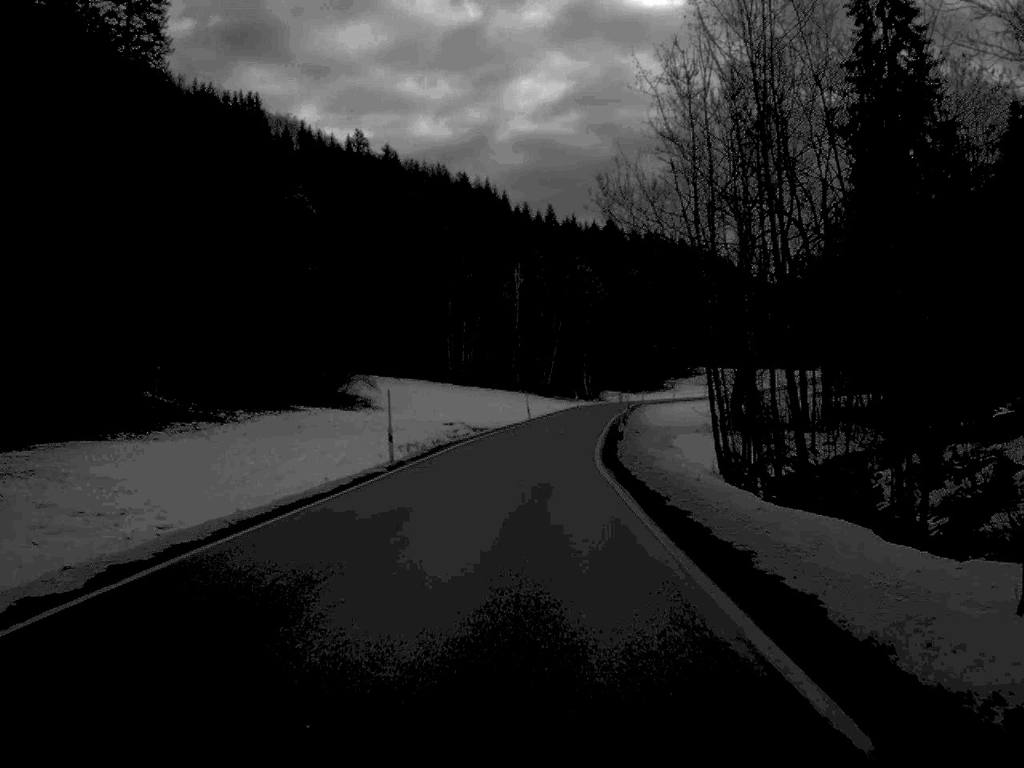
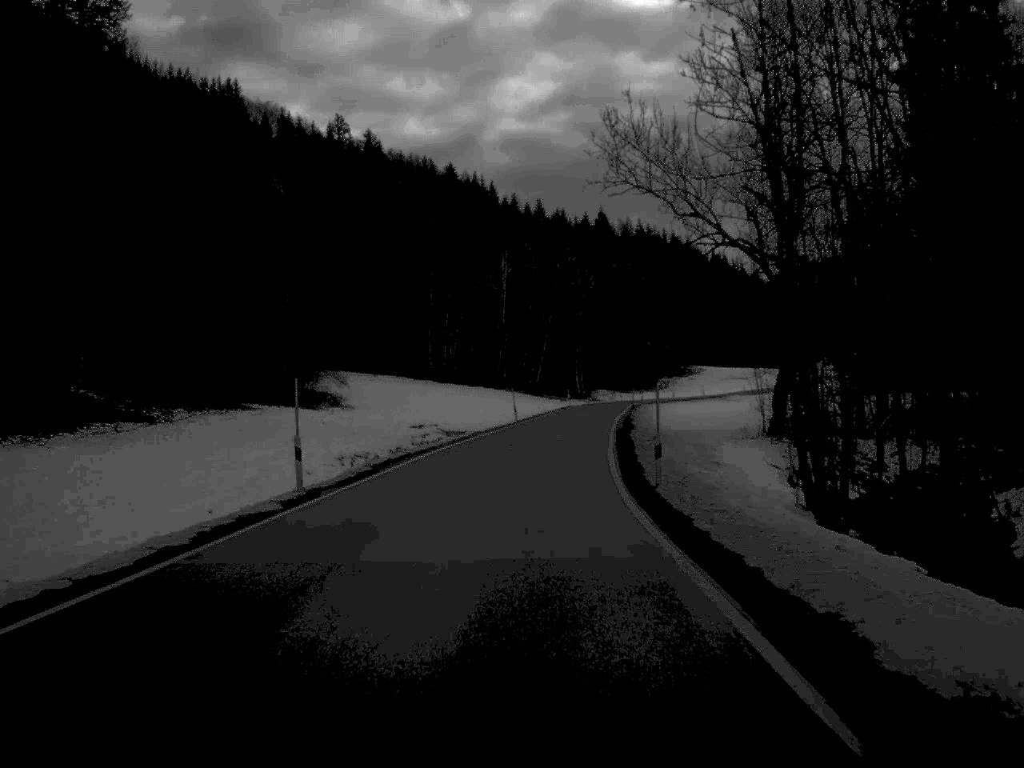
(+0.1, +13.0) m; +1°
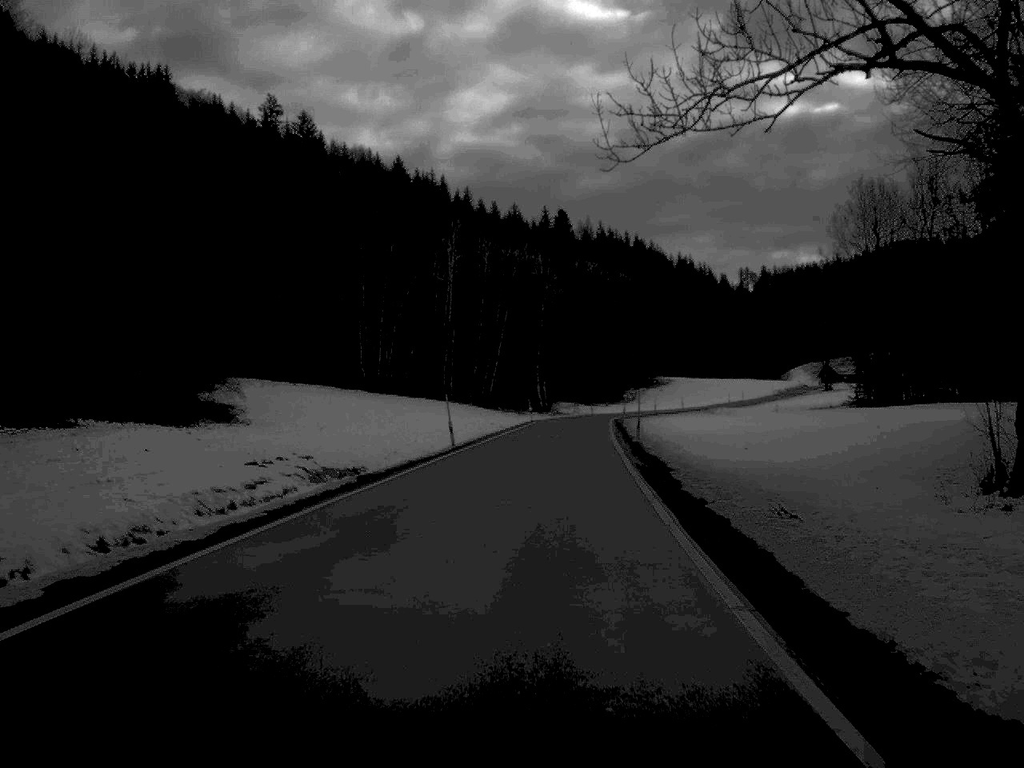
(+0.4, +27.2) m; +2°
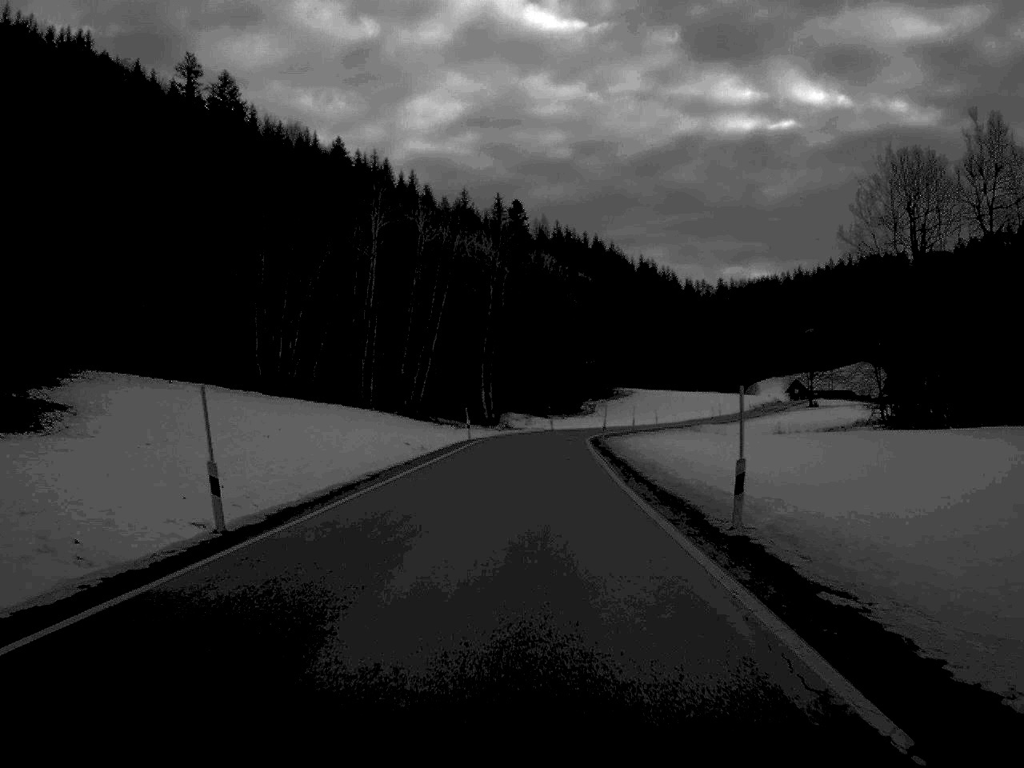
(+0.6, +29.7) m; +2°
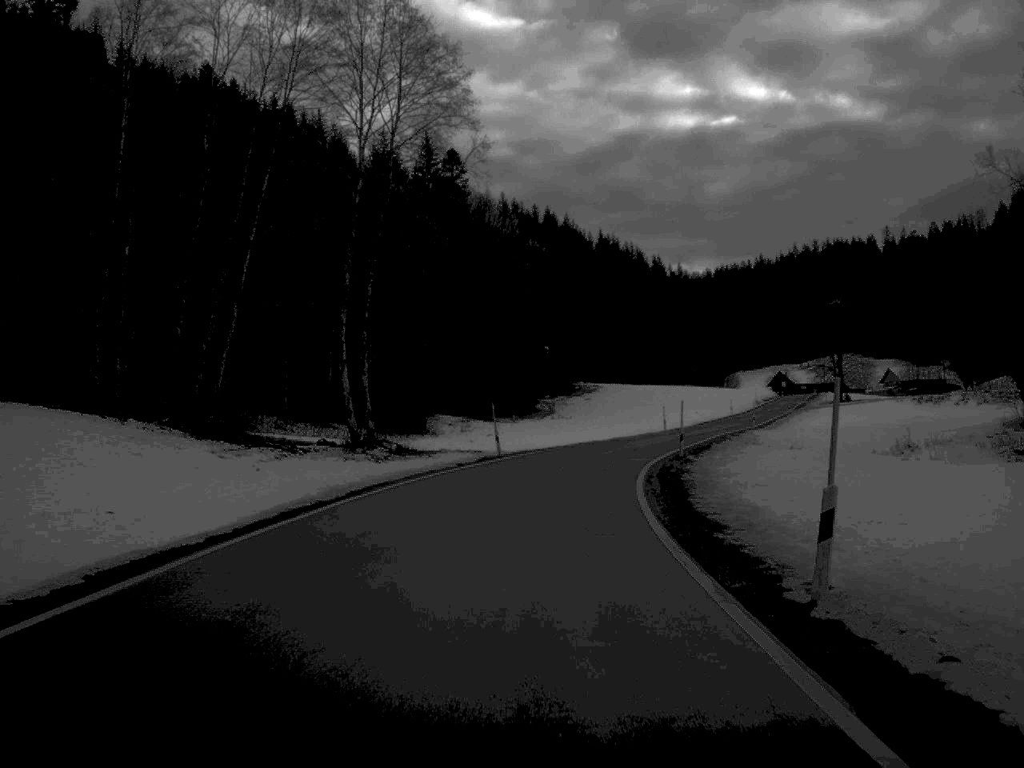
(+1.0, +55.6) m; +2°
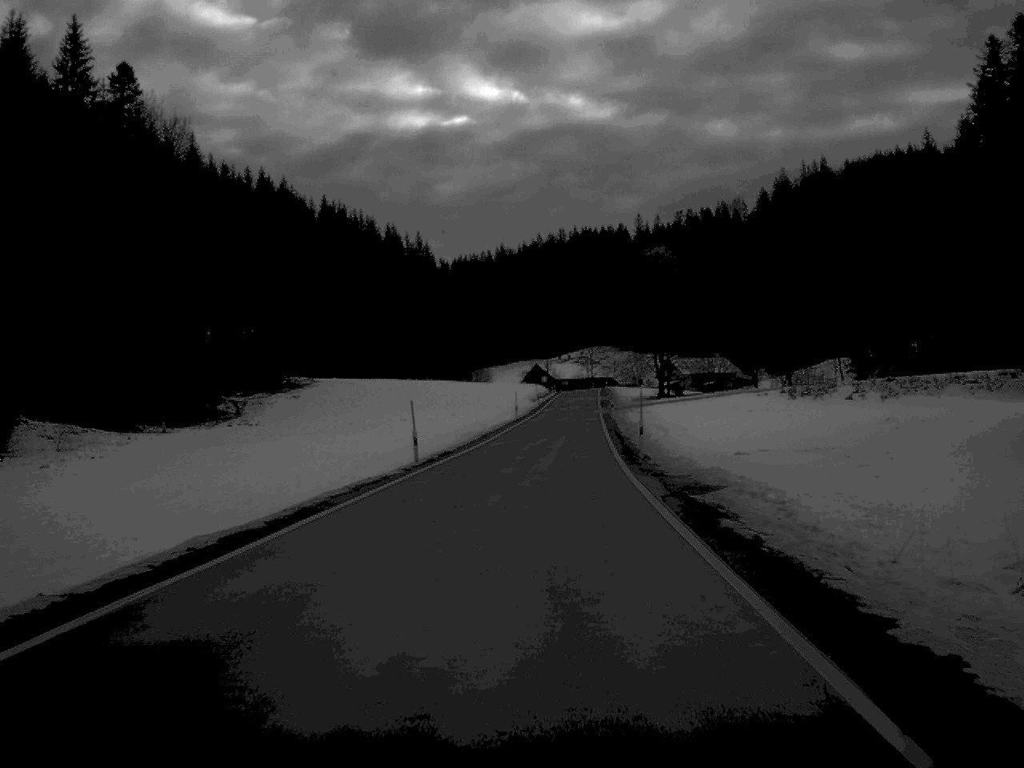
(+5.7, +57.2) m; +12°
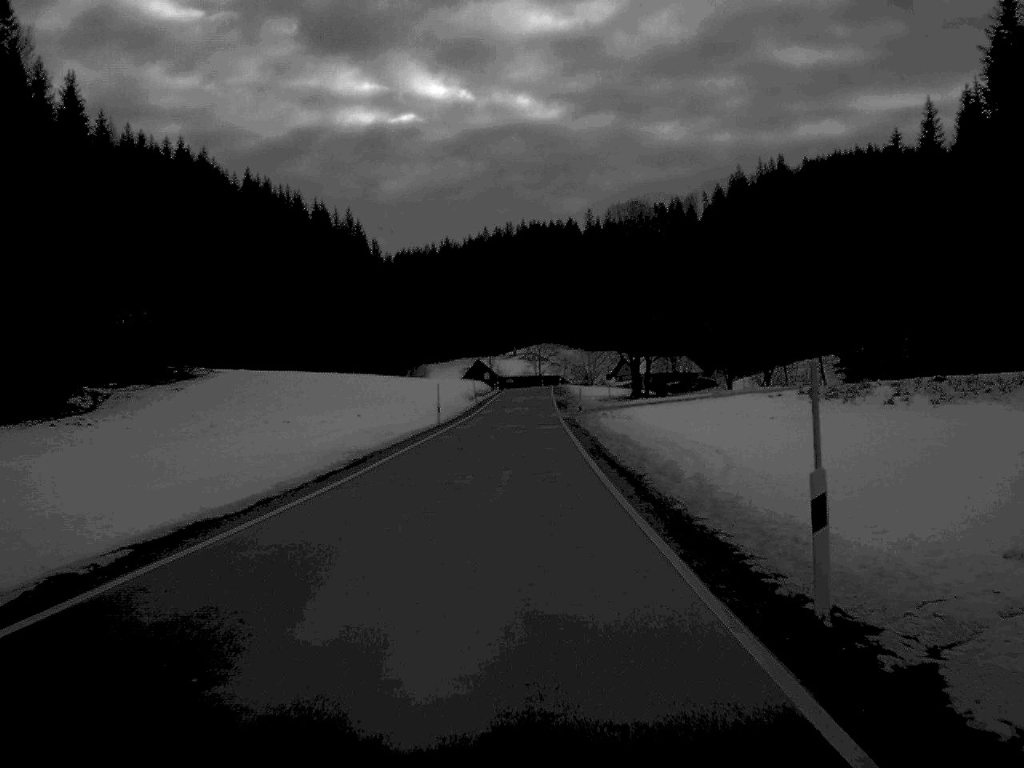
(+0.7, +28.1) m; +2°
